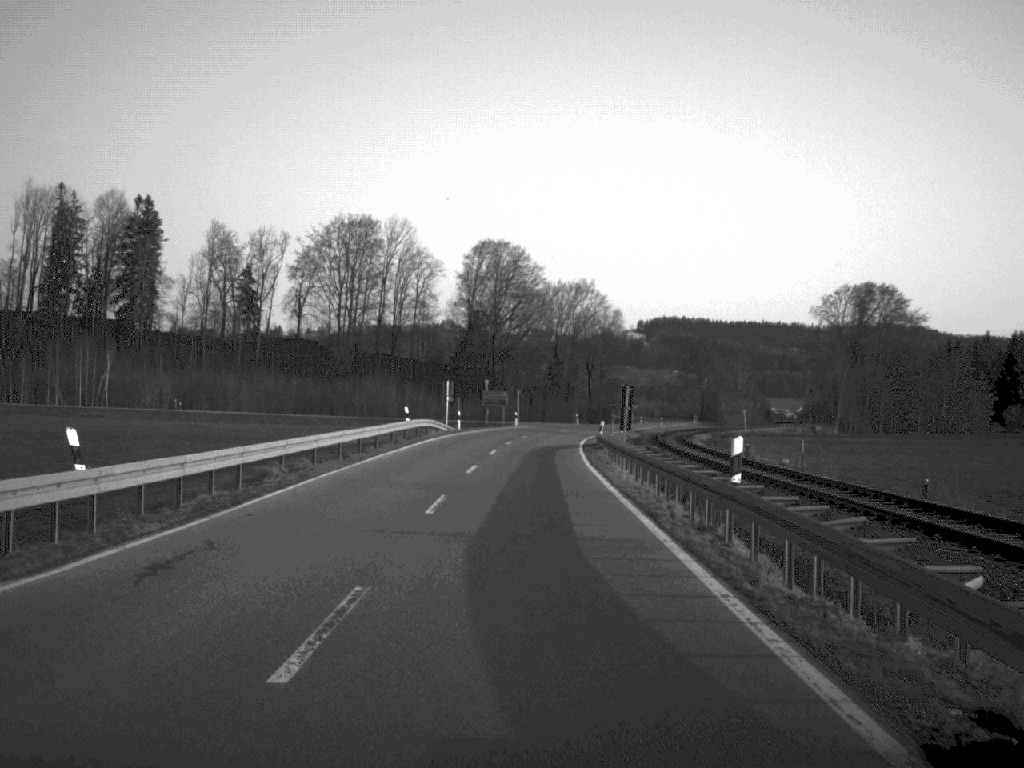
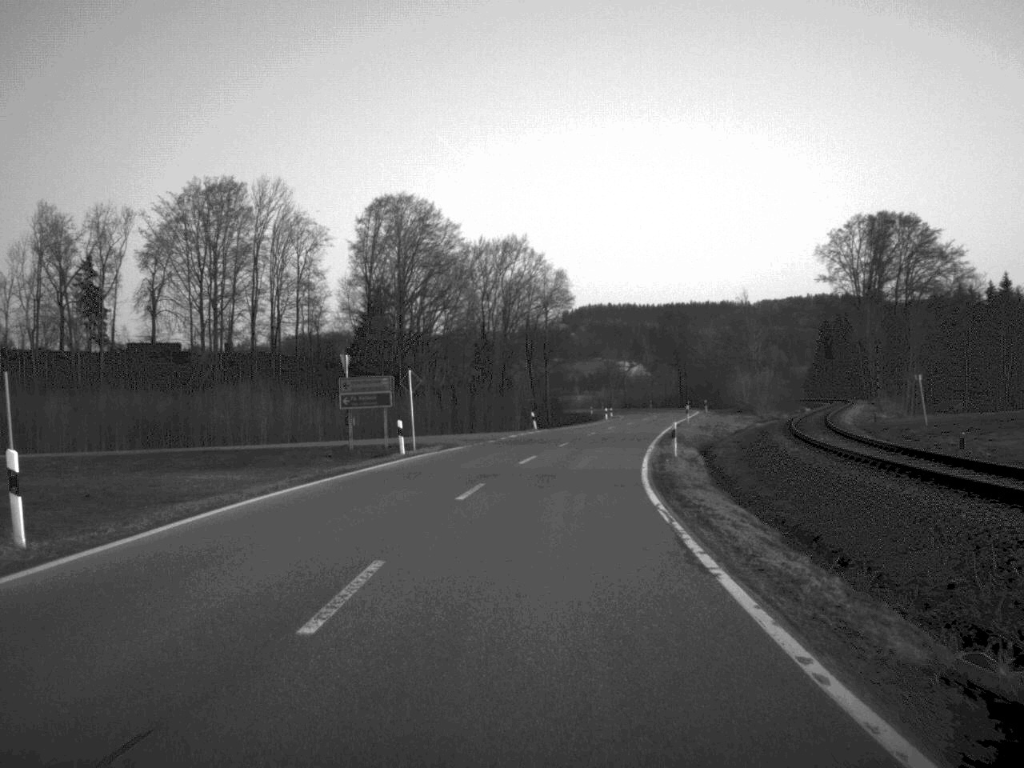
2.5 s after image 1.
(+0.9, +58.3) m; +3°
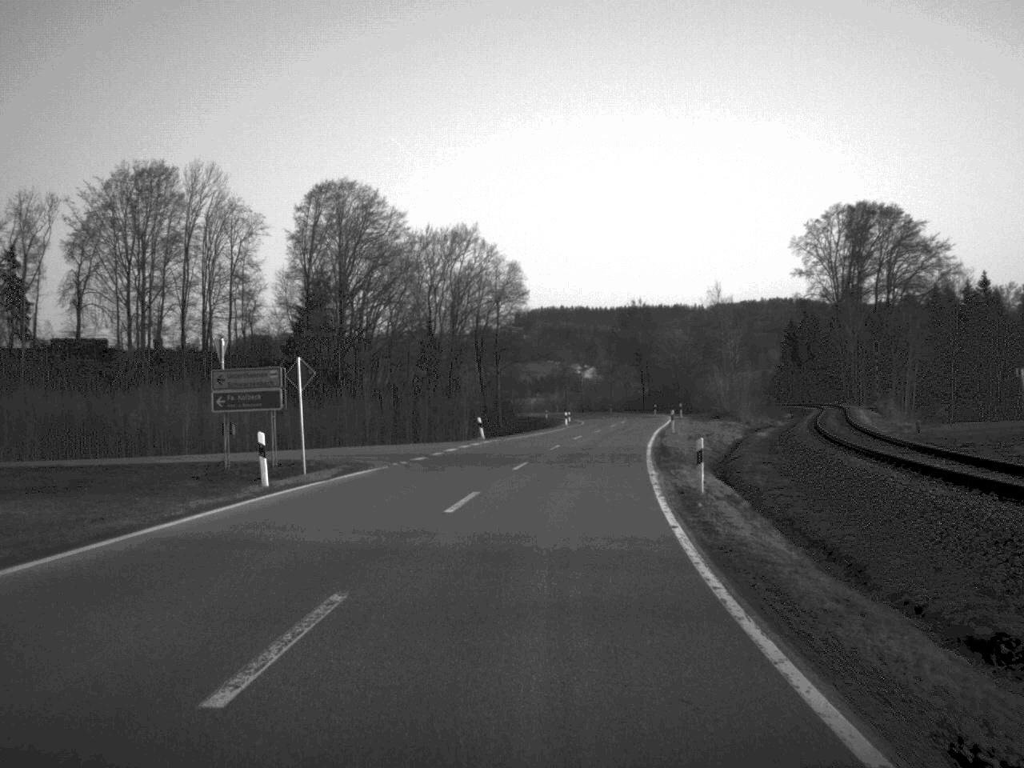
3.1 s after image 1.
(+0.3, +14.1) m; +2°
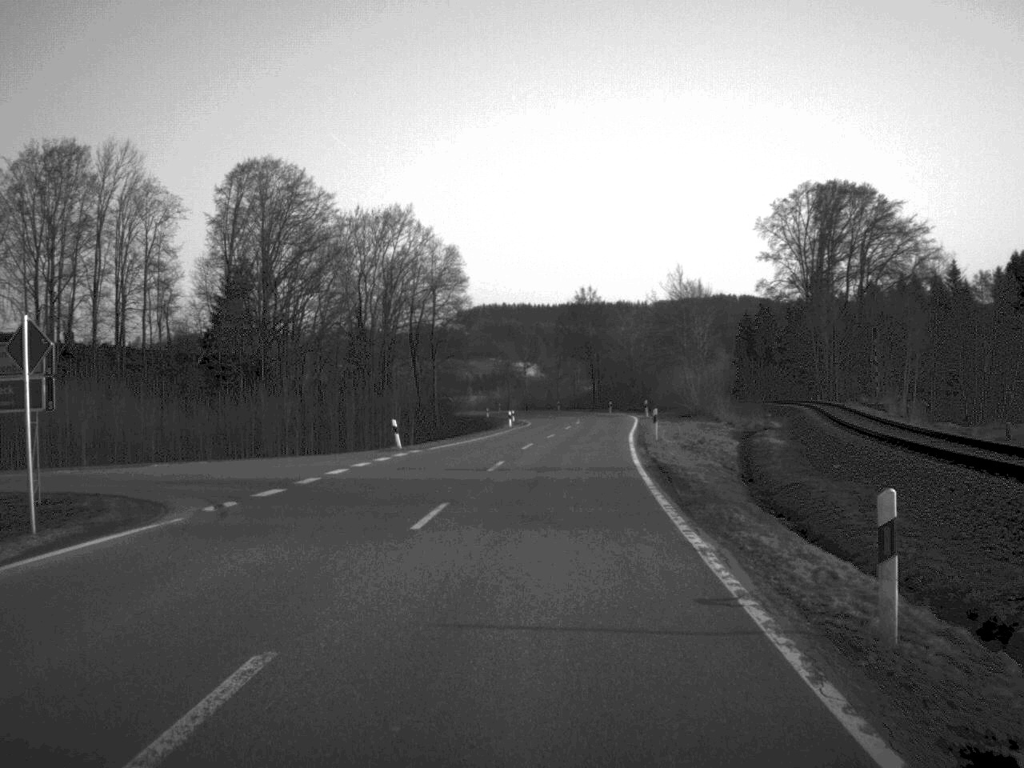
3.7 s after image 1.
(+0.3, +14.8) m; +3°
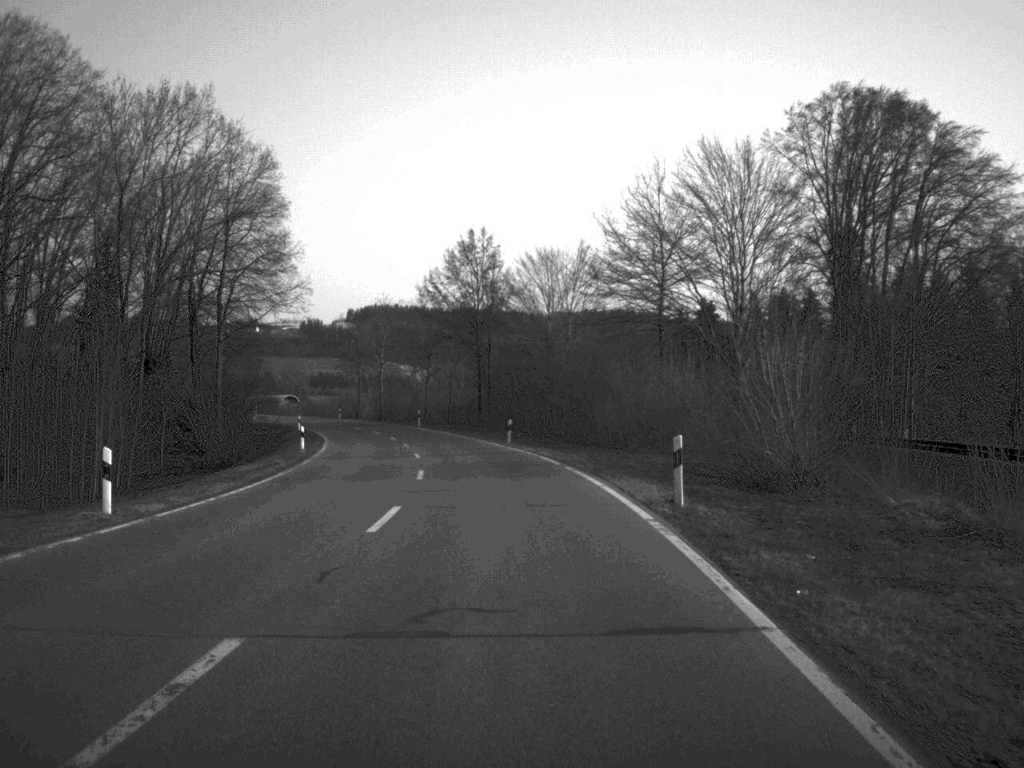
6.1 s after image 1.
(+3.4, +59.1) m; +5°
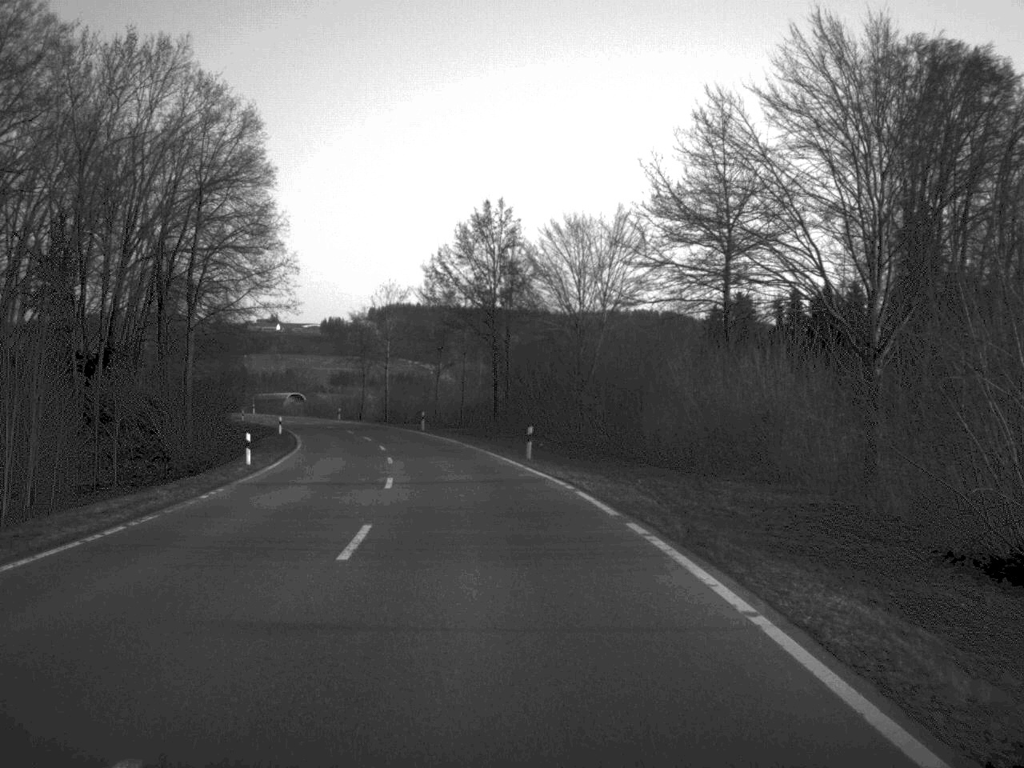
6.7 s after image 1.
(-0.1, +13.9) m; -1°
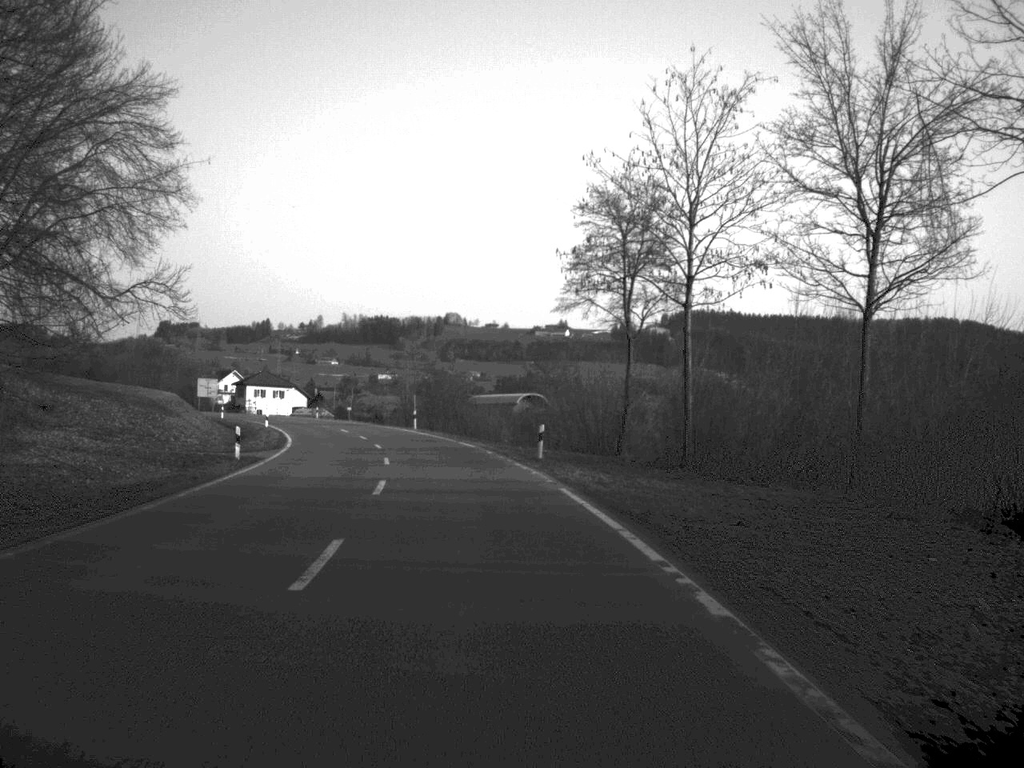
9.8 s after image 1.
(-8.1, +73.0) m; -13°
